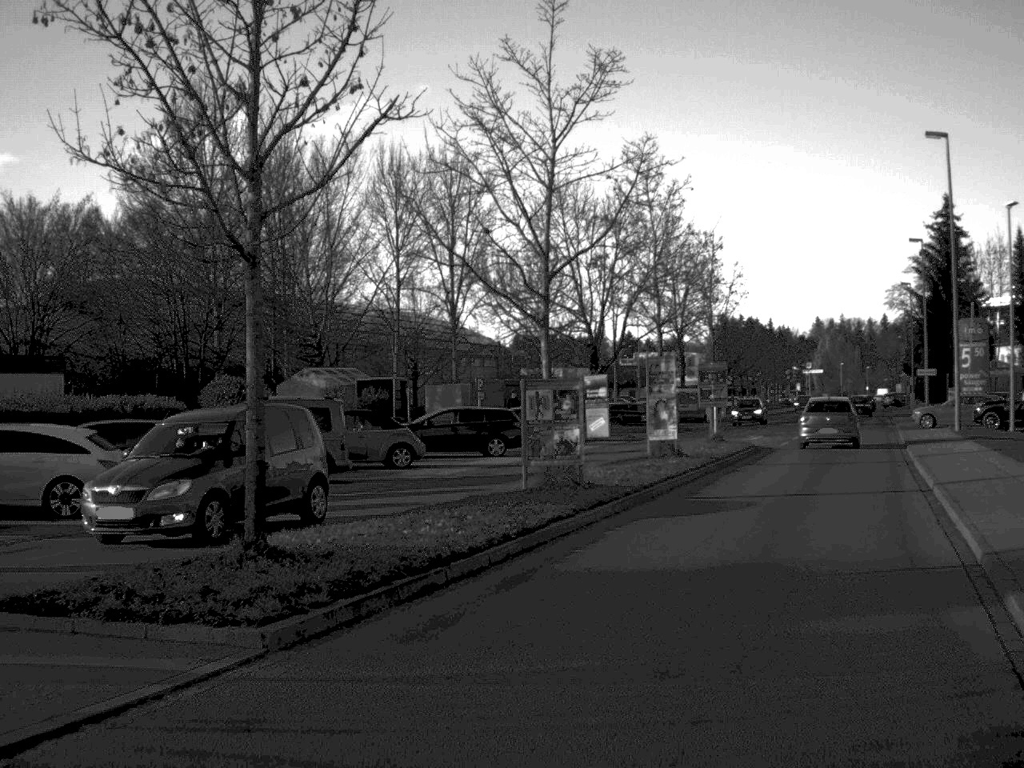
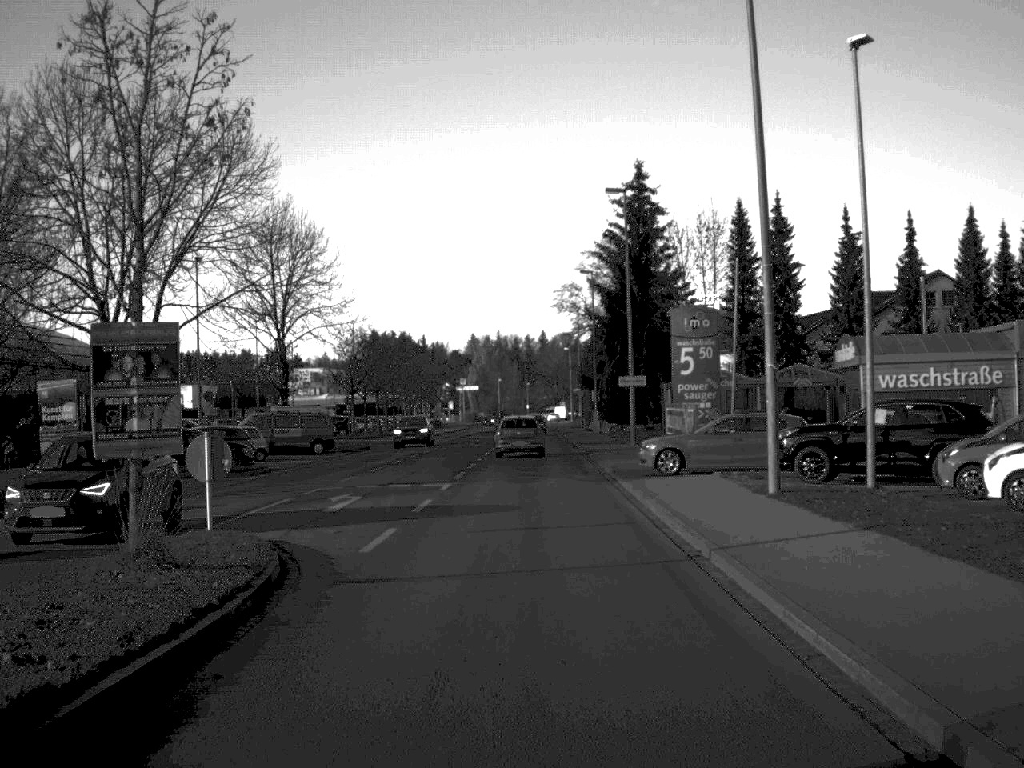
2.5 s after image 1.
(+4.9, +23.3) m; +15°
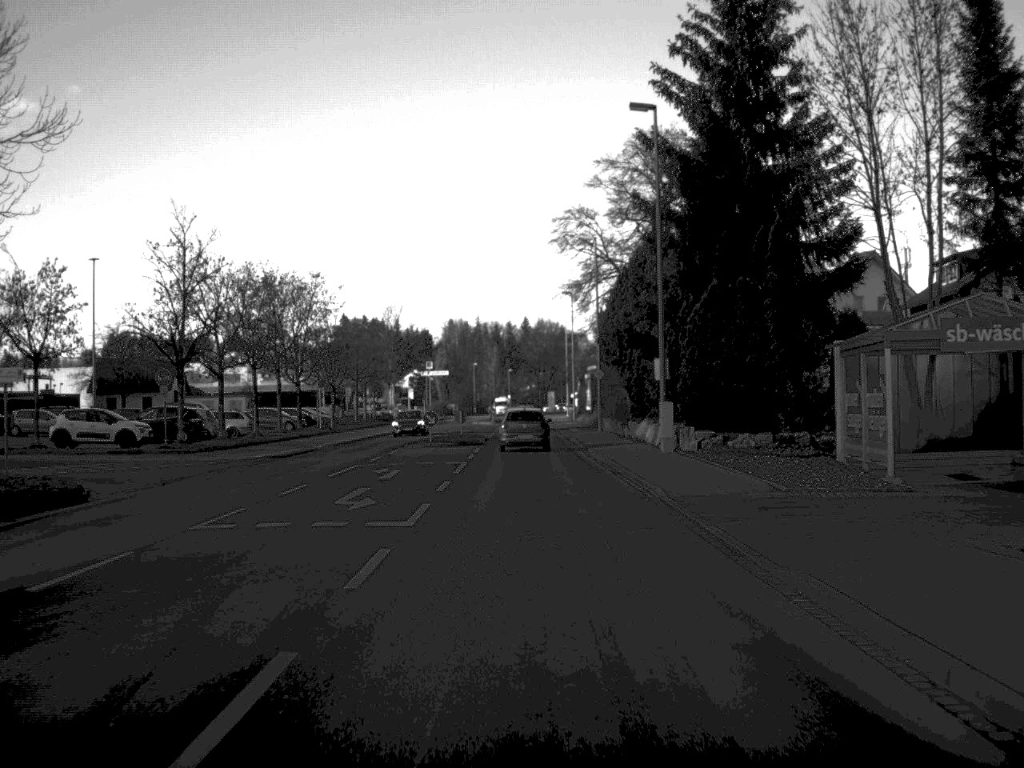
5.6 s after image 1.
(-0.2, +43.3) m; +1°
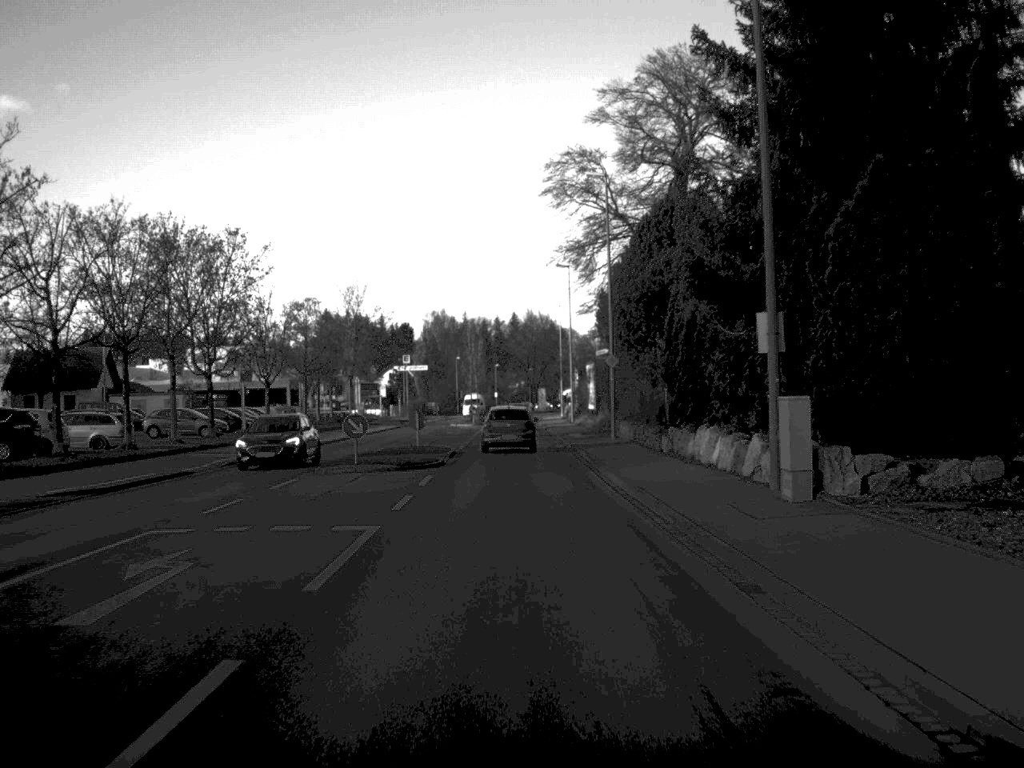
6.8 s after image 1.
(+0.1, +18.3) m; 0°
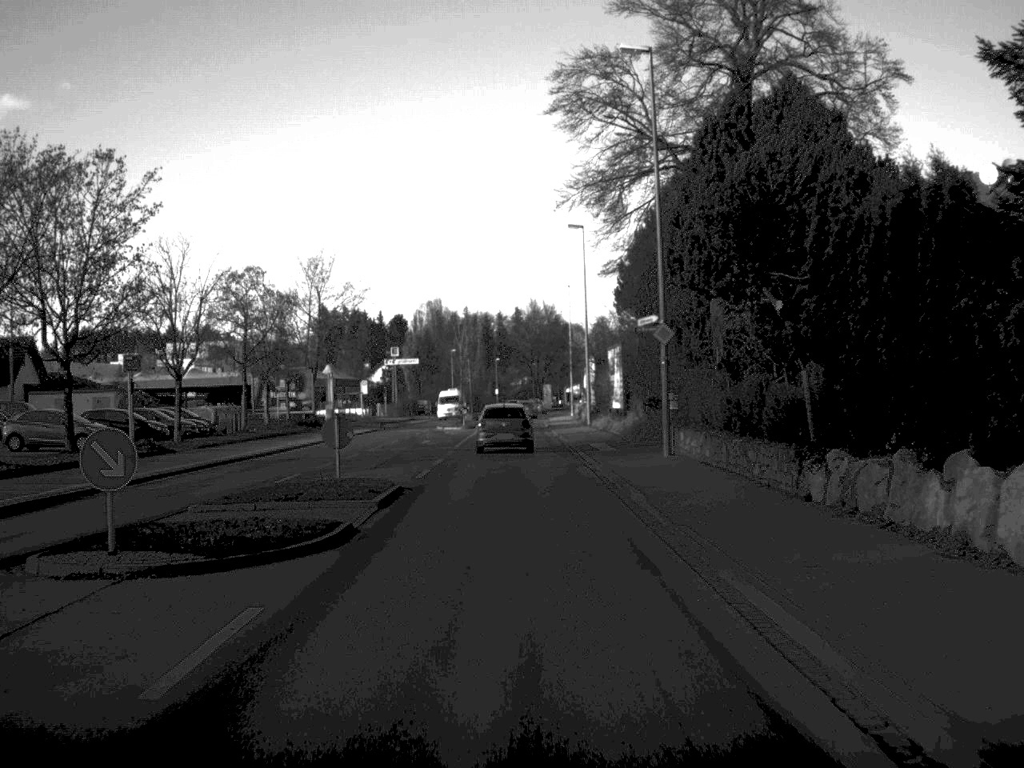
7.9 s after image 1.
(0.0, +17.8) m; 0°
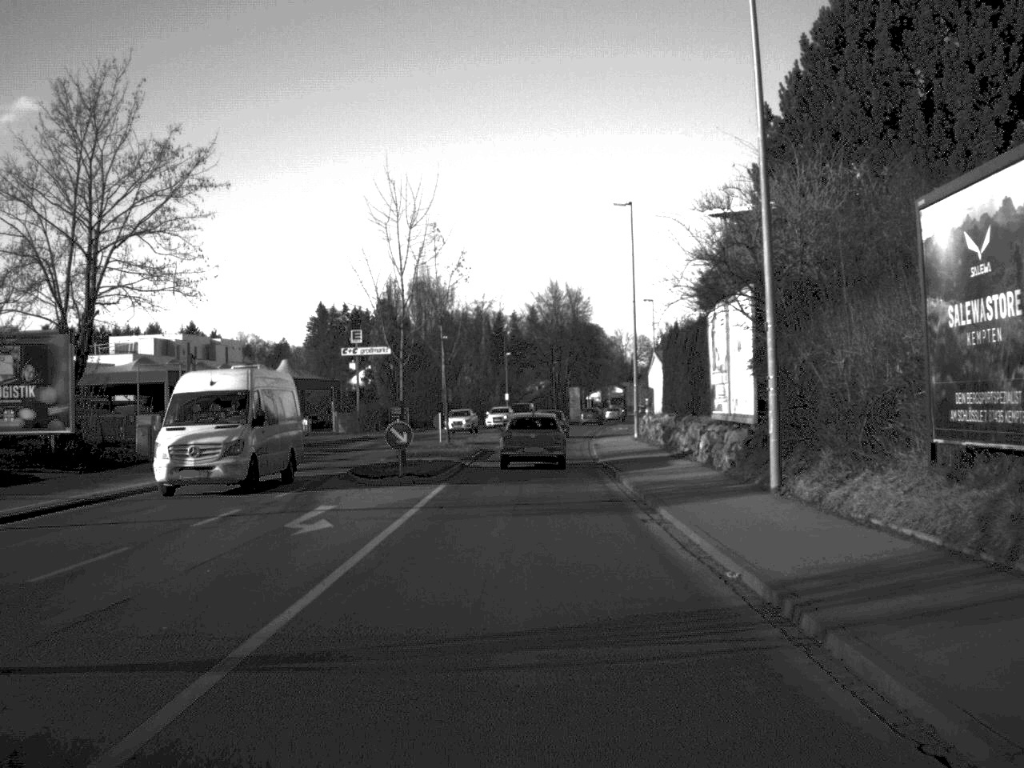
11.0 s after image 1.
(-0.6, +44.5) m; -1°
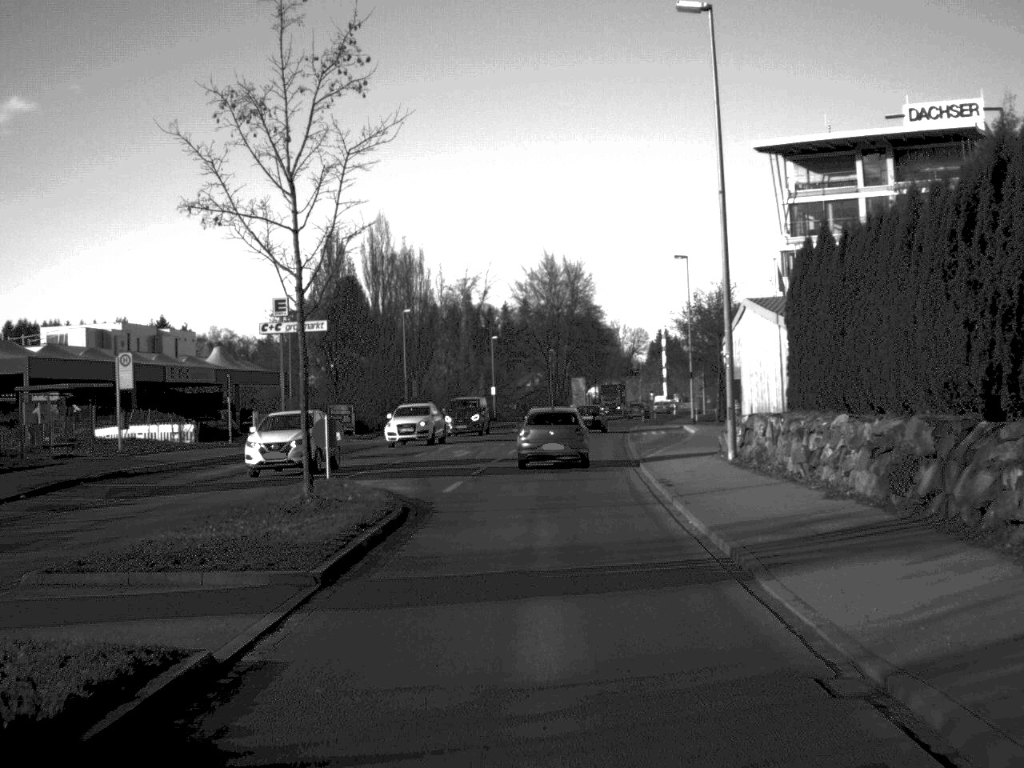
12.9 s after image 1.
(+0.1, +27.3) m; 0°
